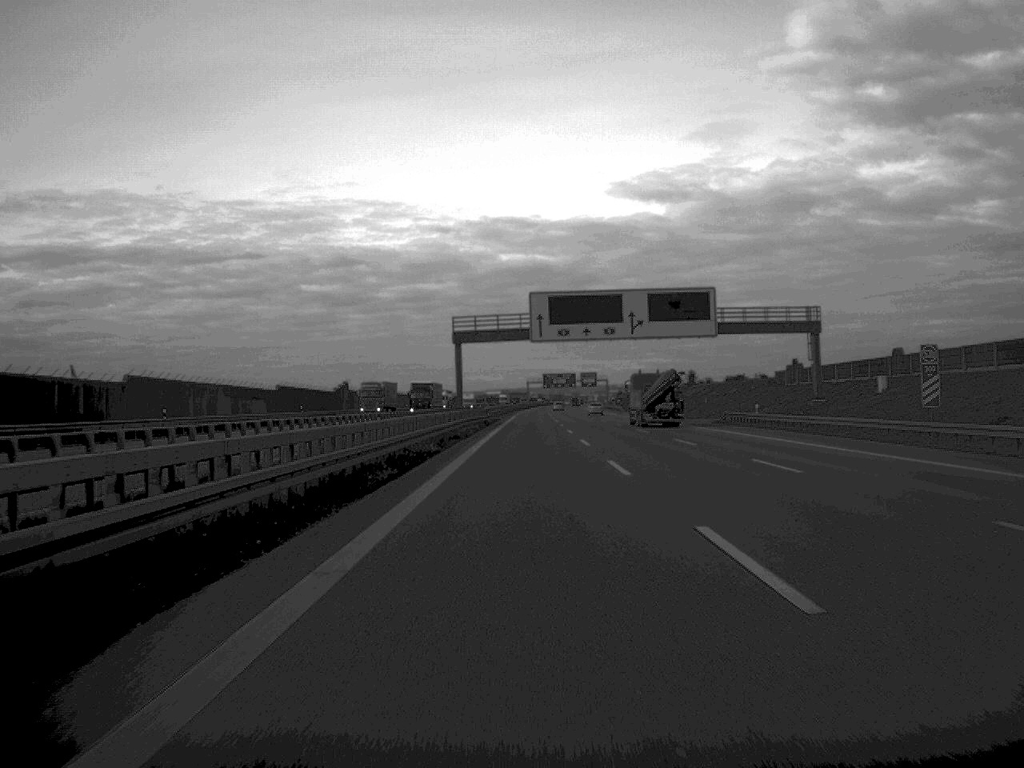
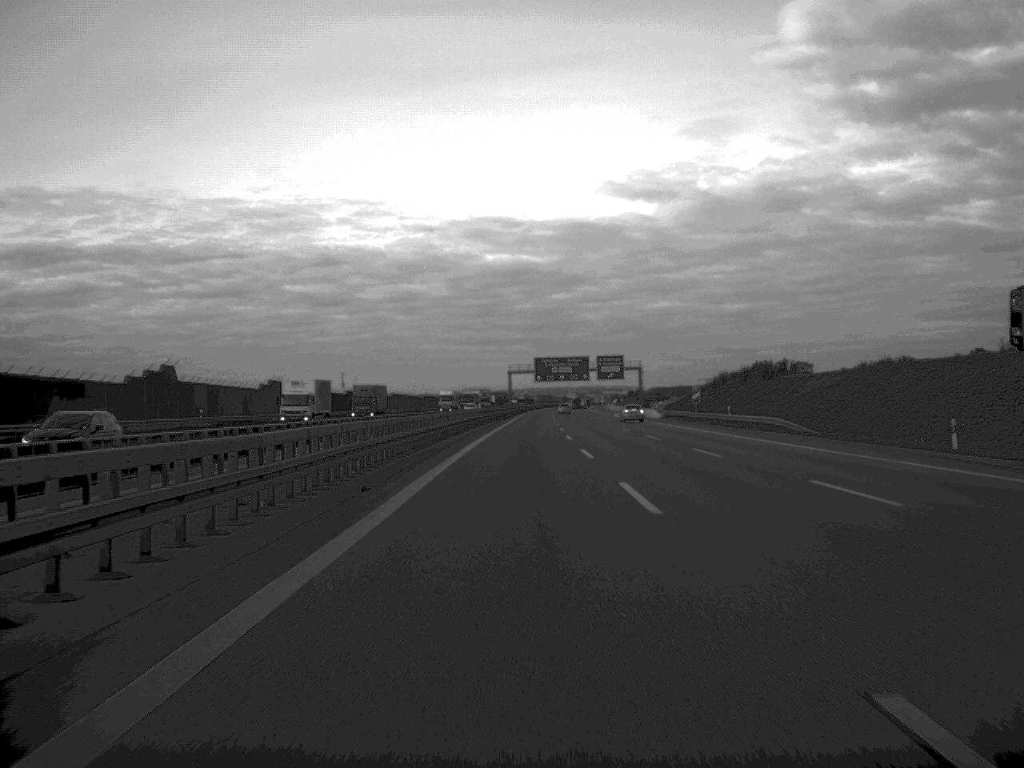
(+0.6, +134.4) m; +1°
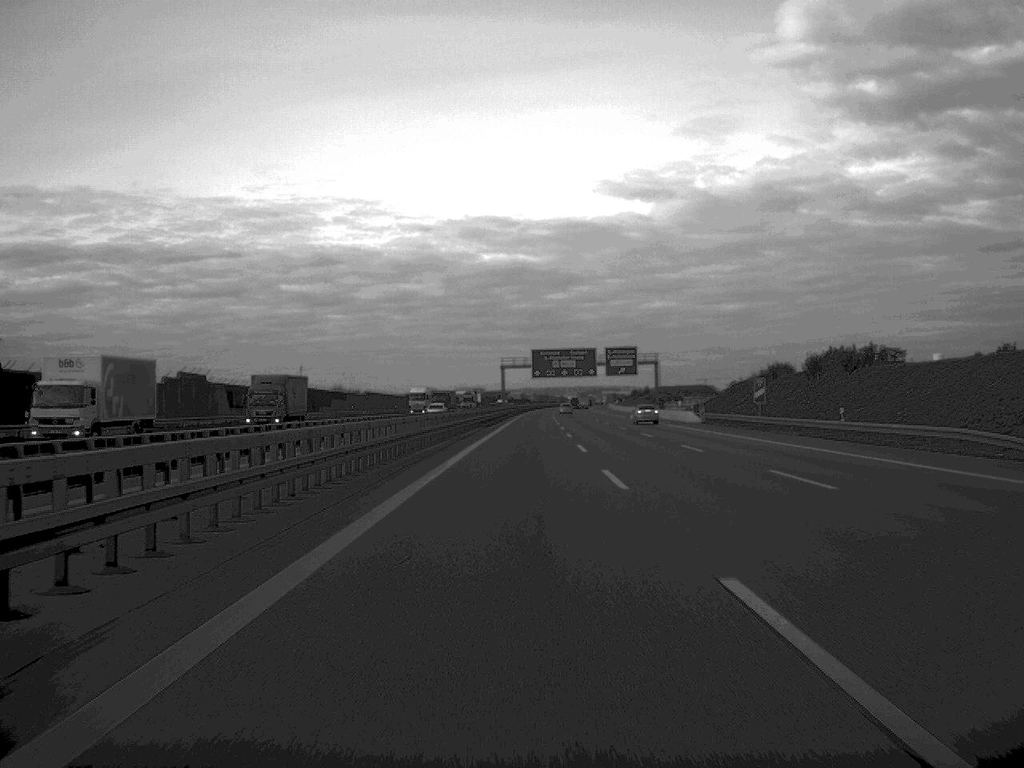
(0.0, +31.7) m; 0°
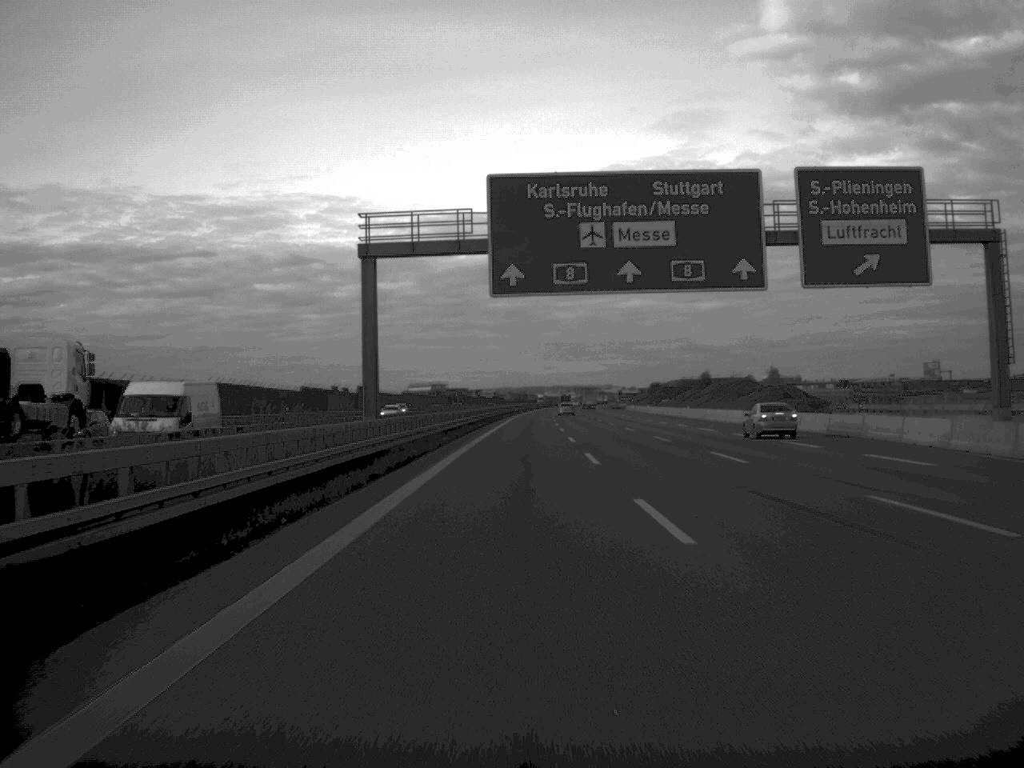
(+1.2, +134.6) m; +1°
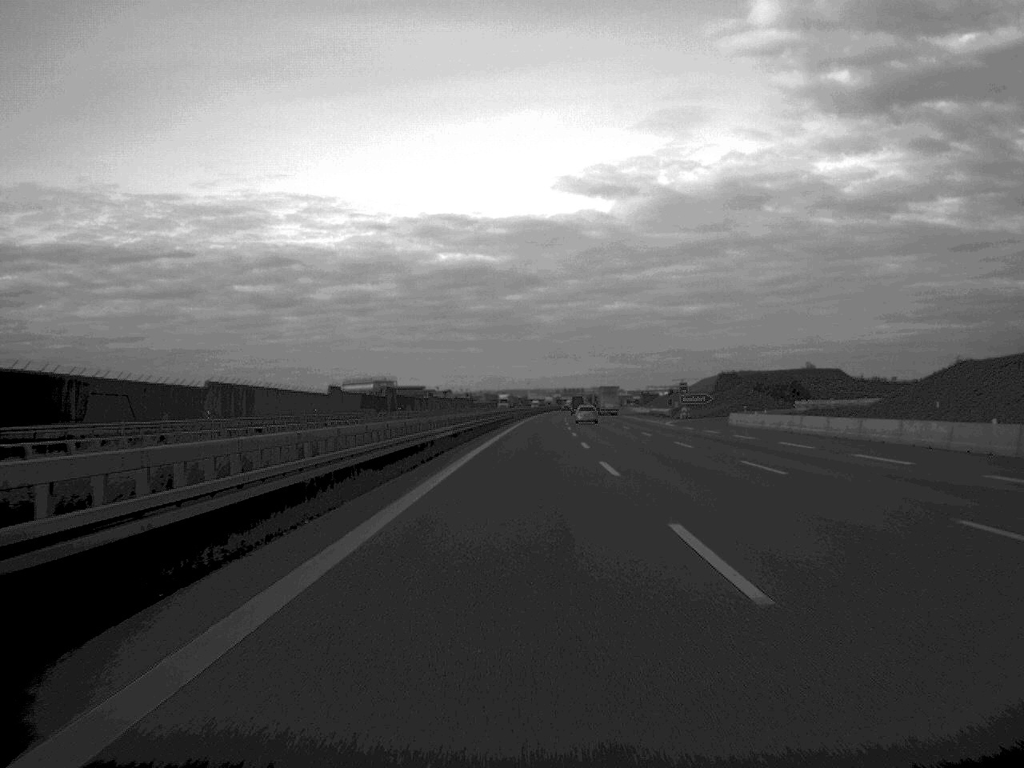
(+0.9, +130.0) m; +1°
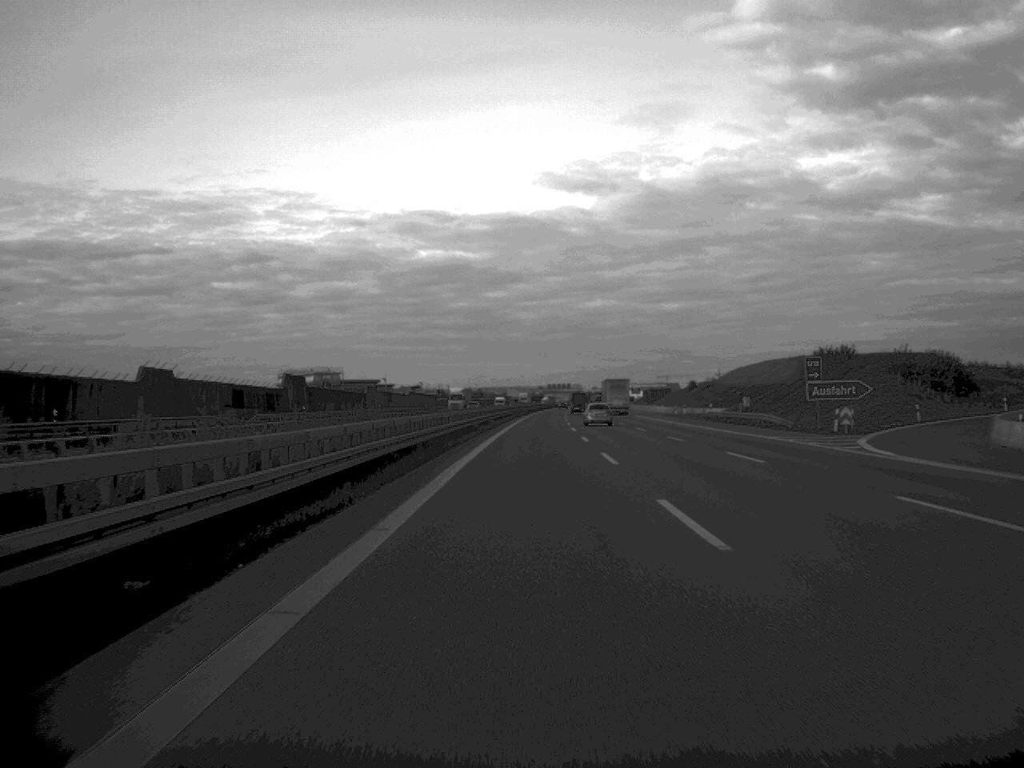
(+0.5, +68.1) m; +1°
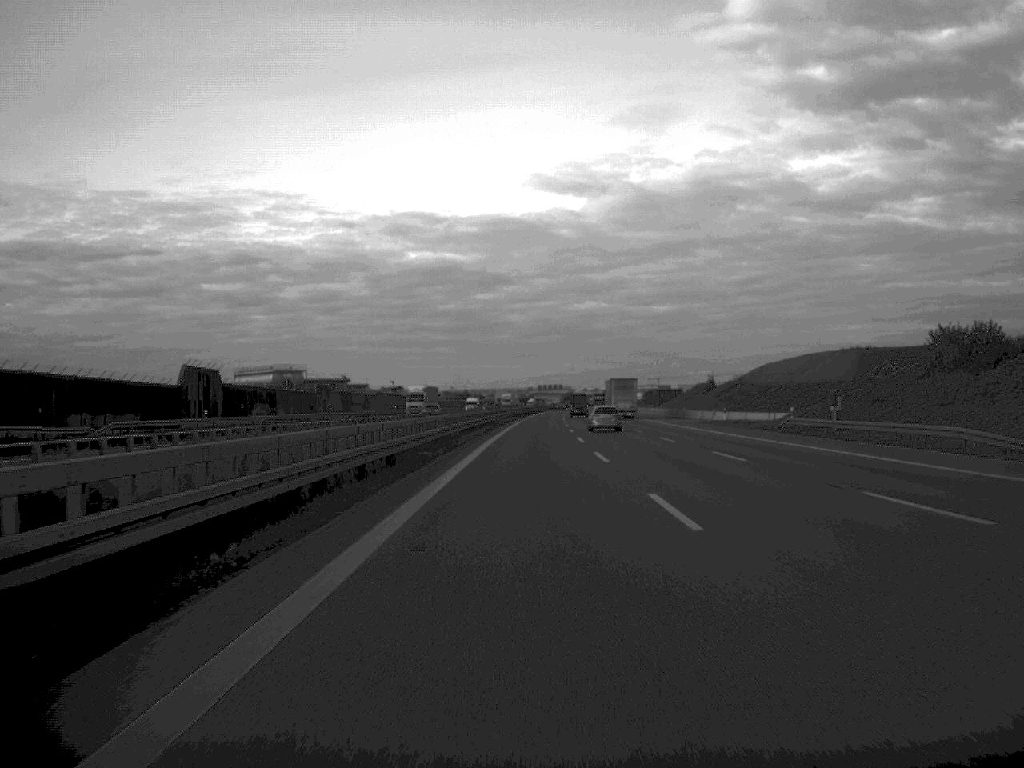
(+0.2, +34.8) m; +1°
